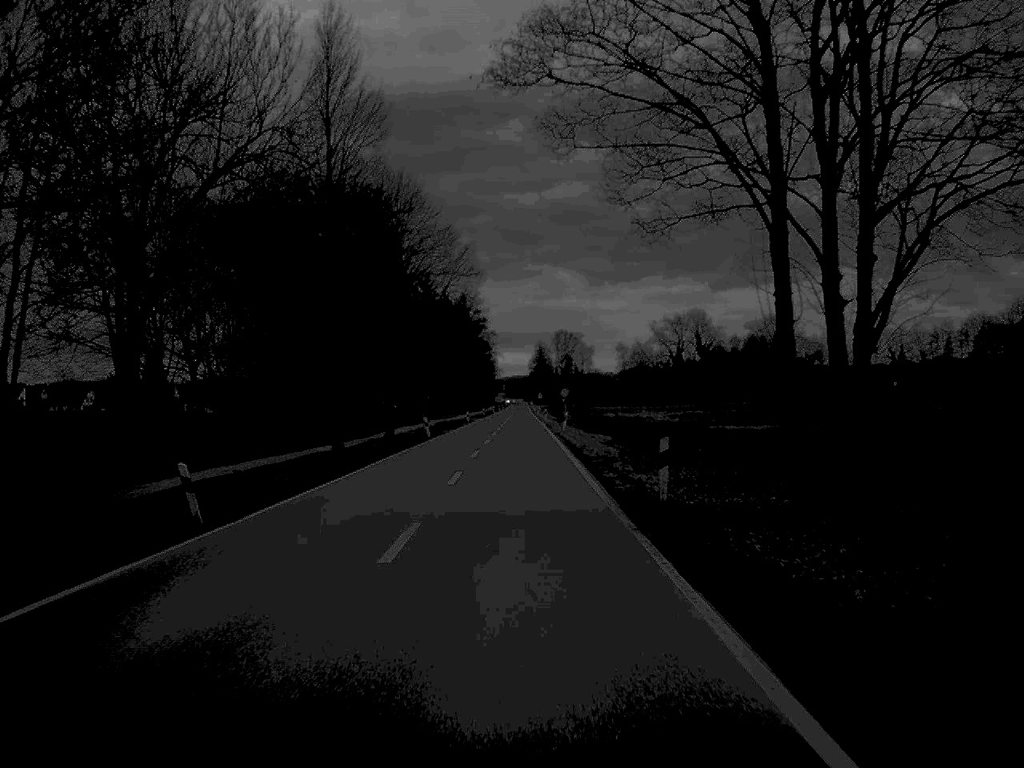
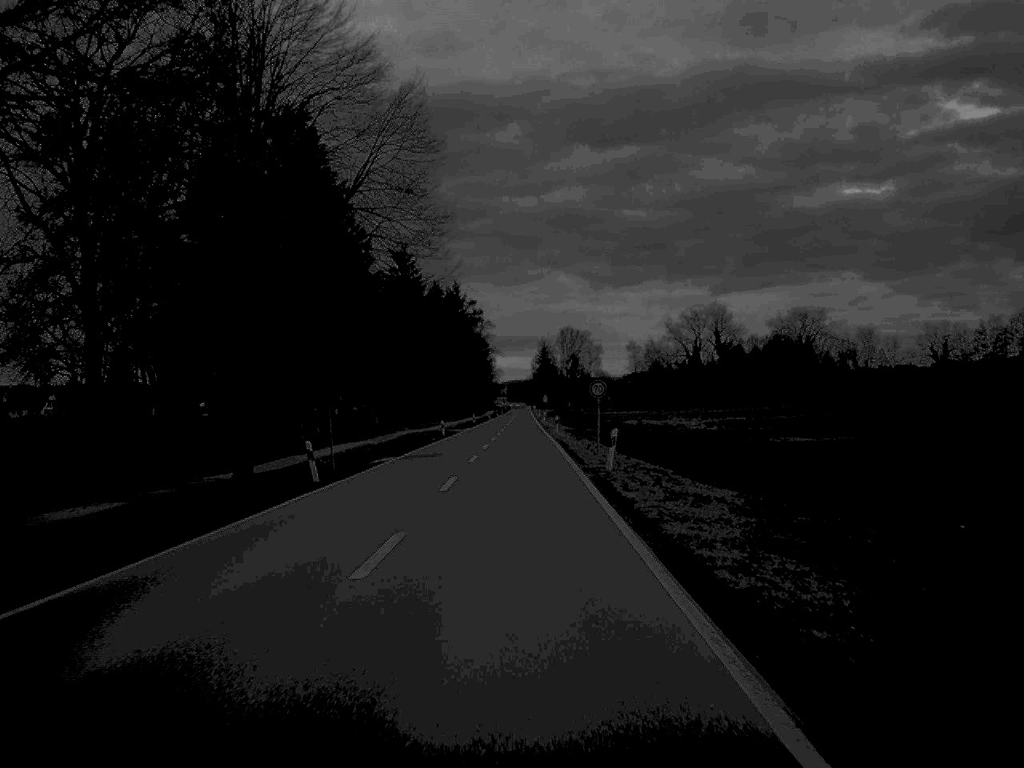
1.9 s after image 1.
(0.0, +36.3) m; 0°
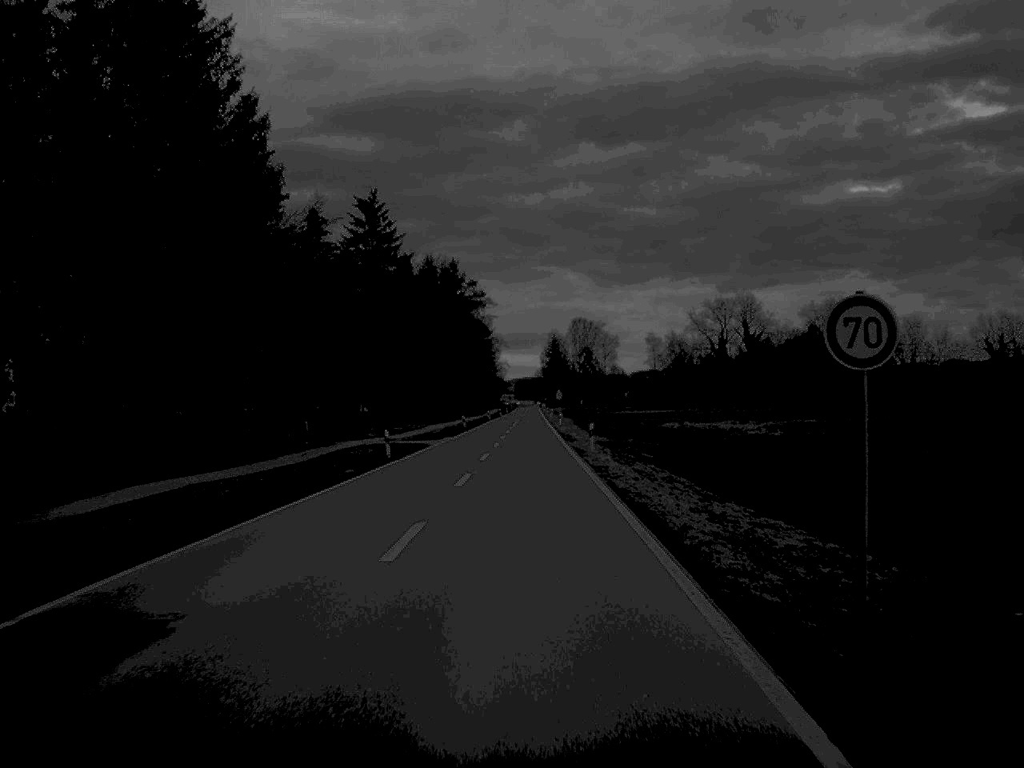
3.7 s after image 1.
(-0.1, +34.8) m; 0°
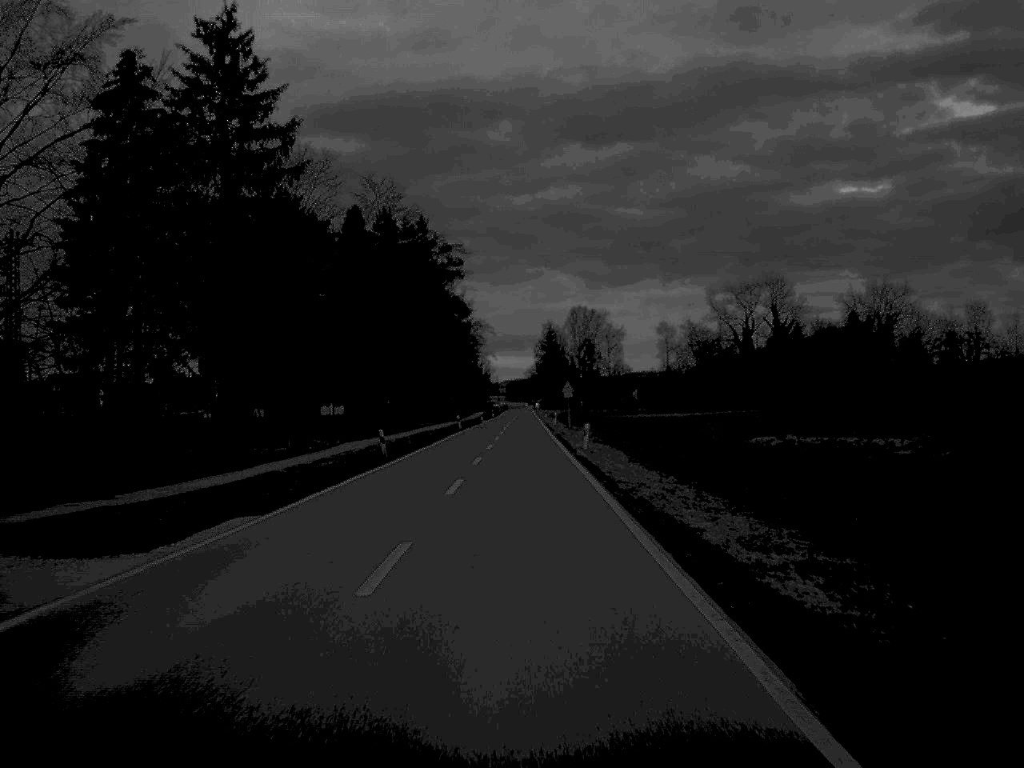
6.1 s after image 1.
(+0.2, +50.1) m; 0°
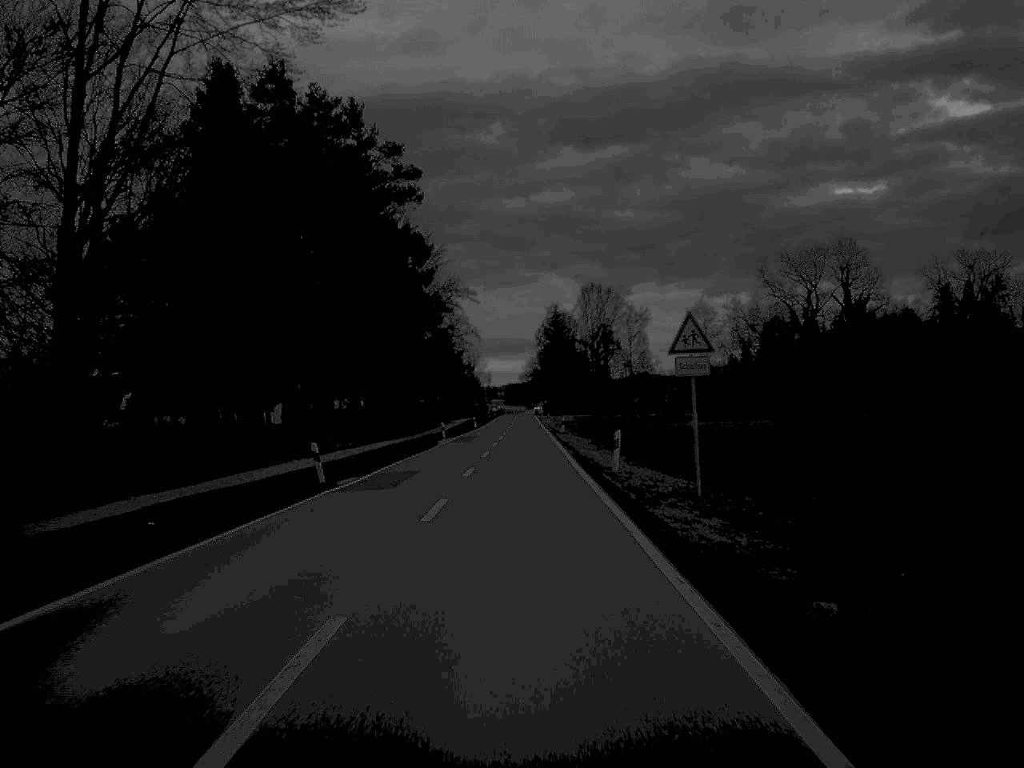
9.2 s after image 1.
(0.0, +64.9) m; 0°
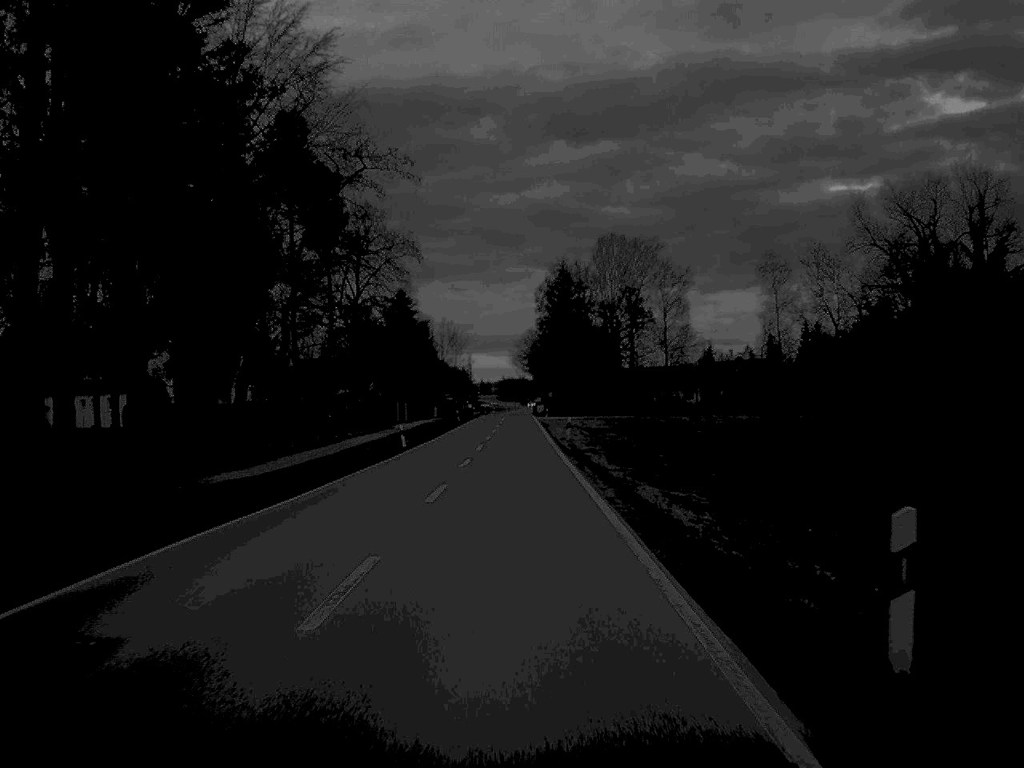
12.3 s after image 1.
(+0.2, +68.4) m; 0°
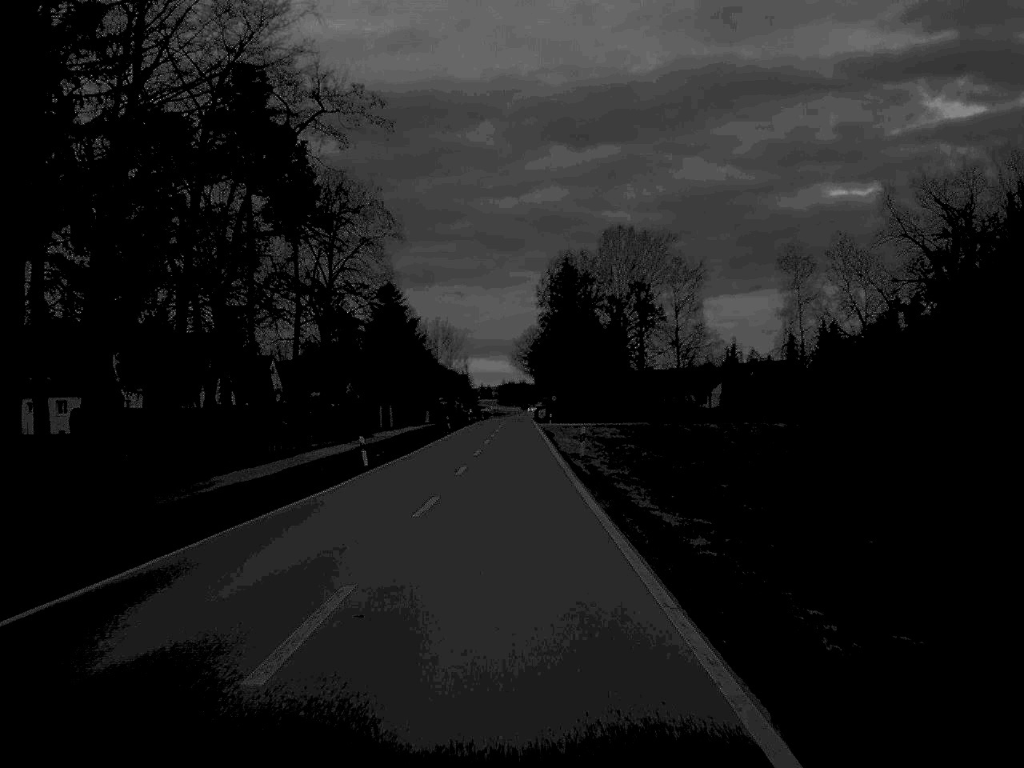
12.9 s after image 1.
(0.0, +13.1) m; 0°
